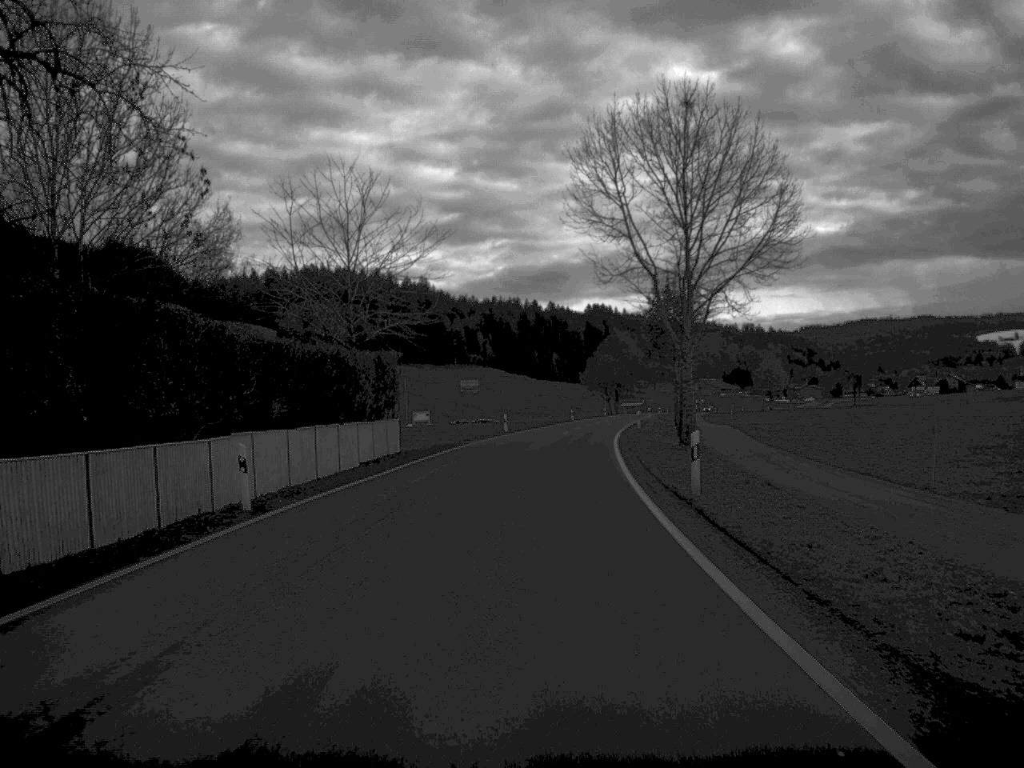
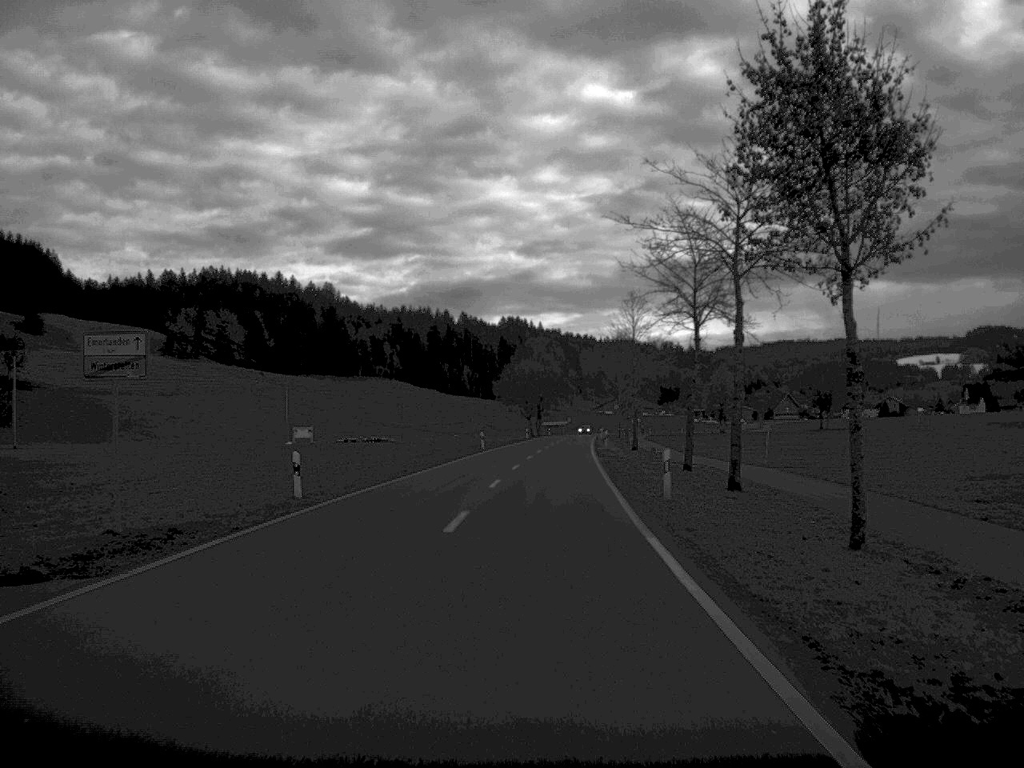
(+1.5, +45.1) m; +4°
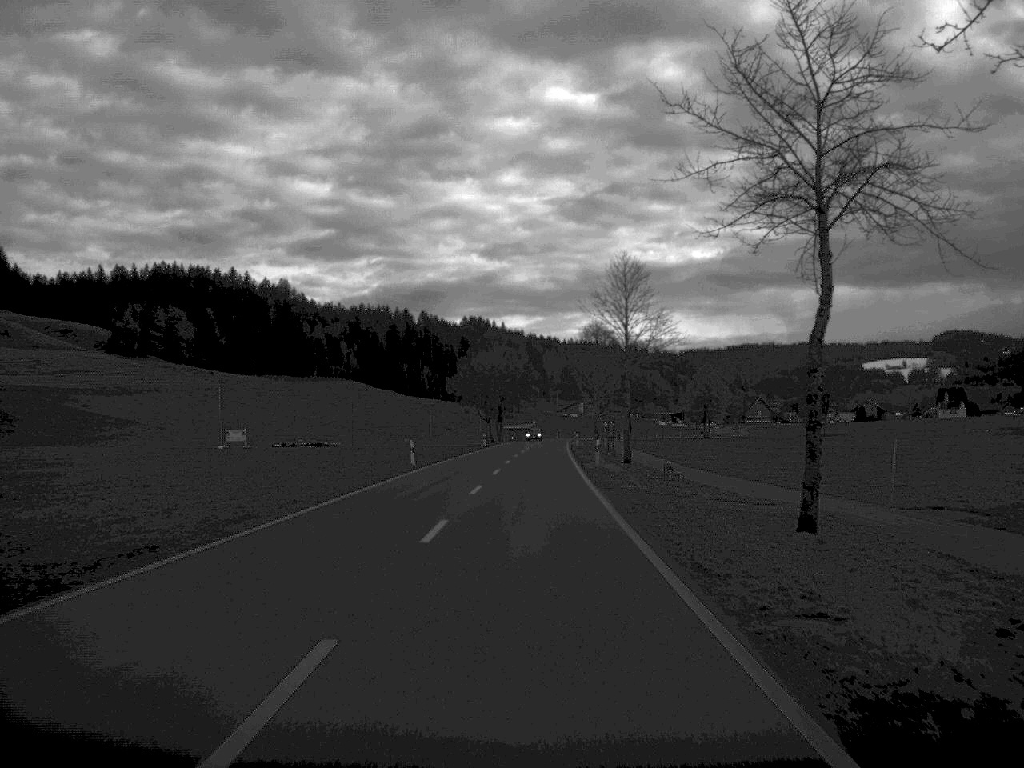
(+0.4, +25.1) m; +2°
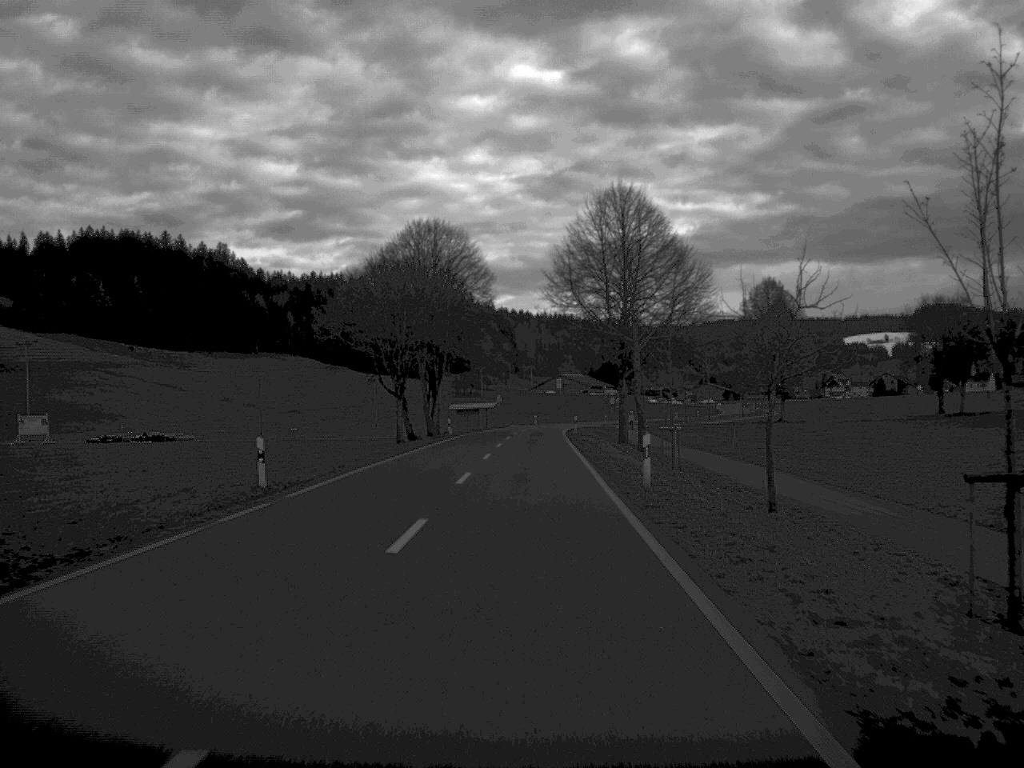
(+1.0, +76.0) m; +1°
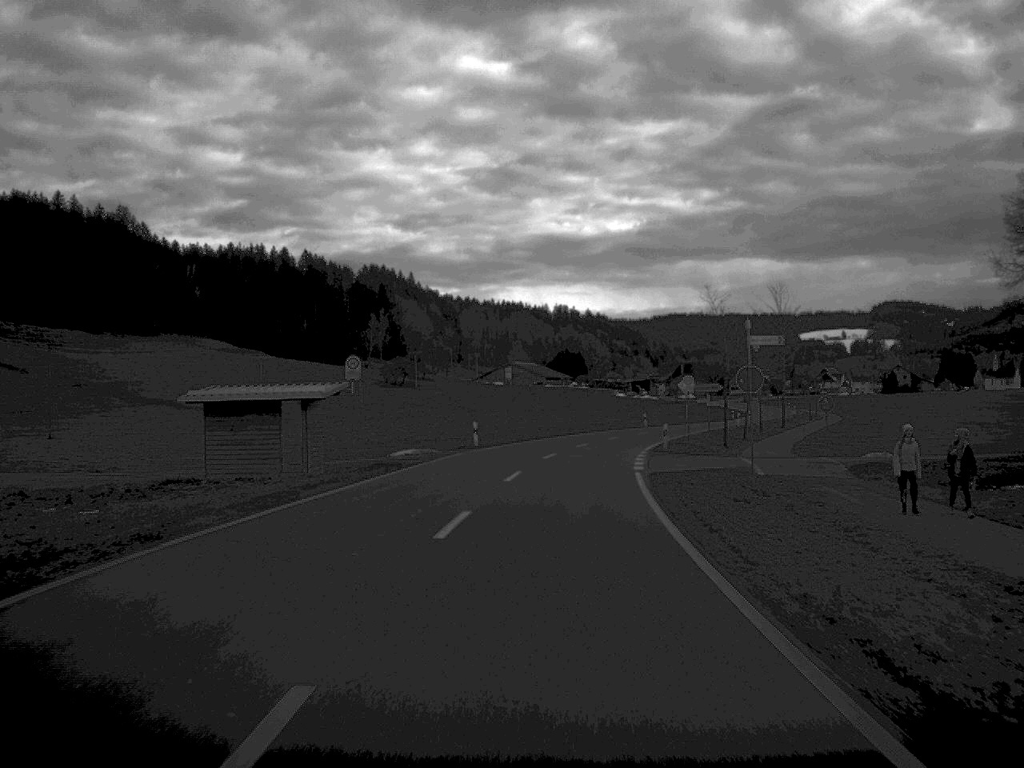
(+0.7, +82.8) m; +2°
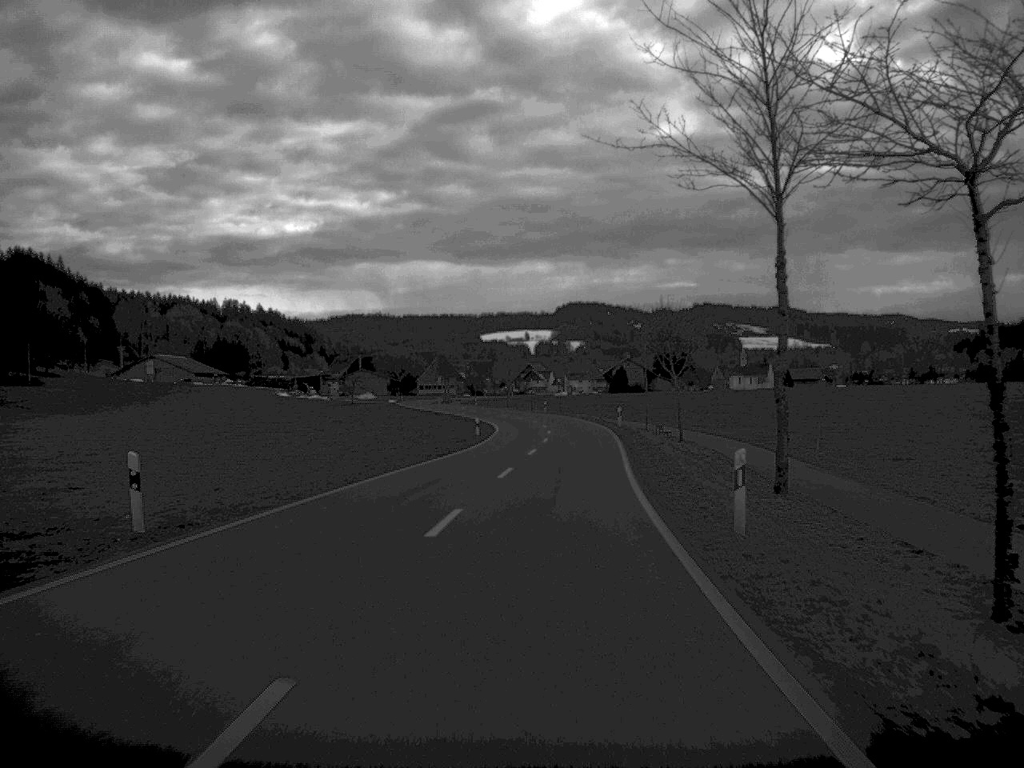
(+10.0, +82.7) m; +14°
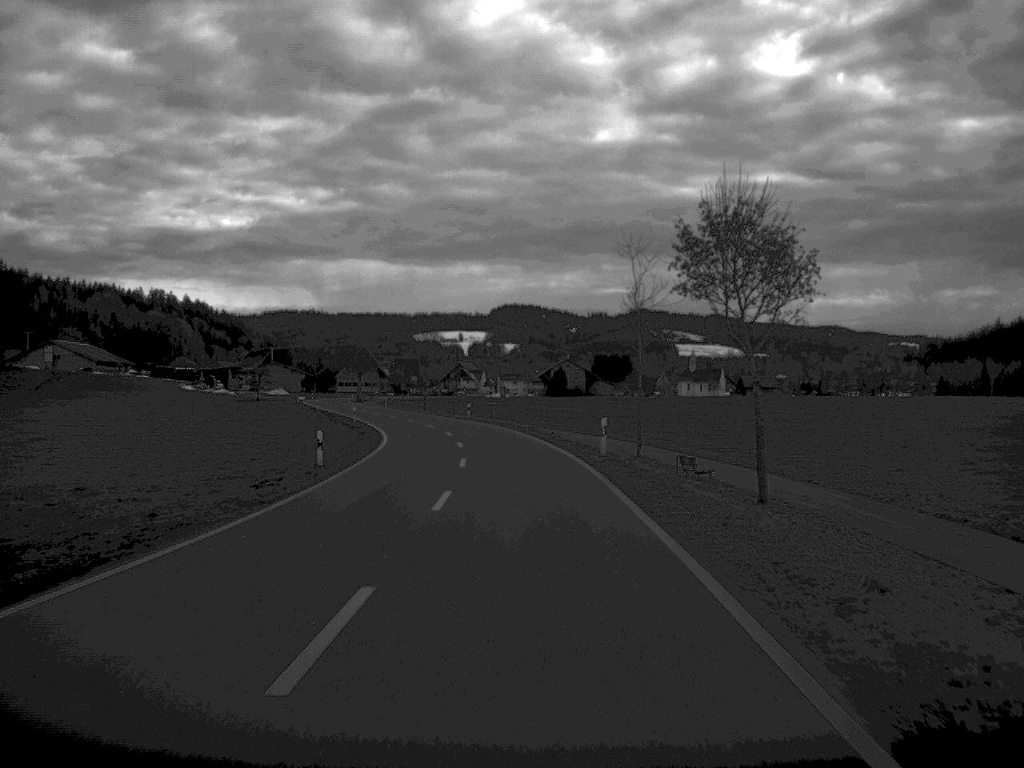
(+1.0, +32.2) m; +3°
